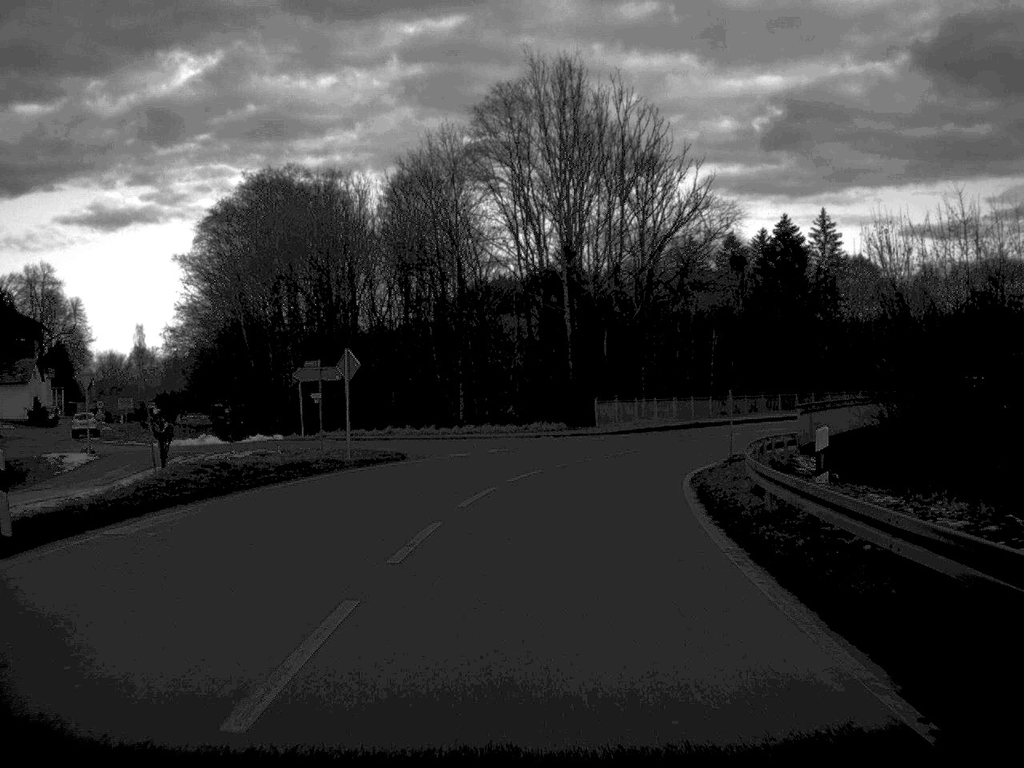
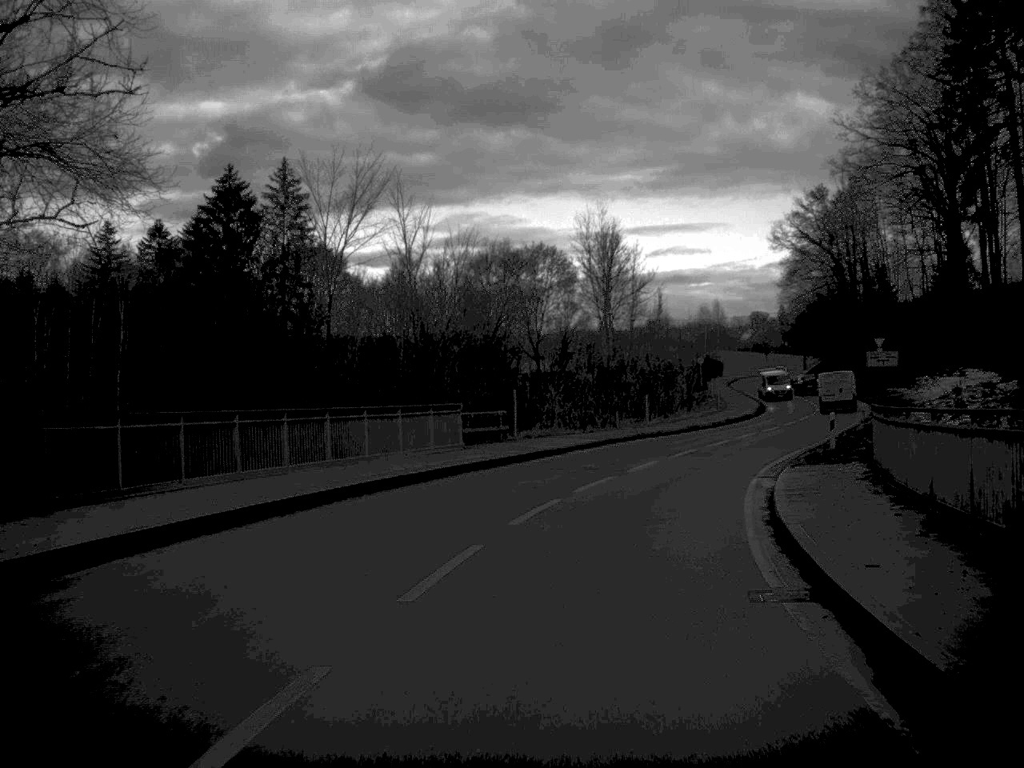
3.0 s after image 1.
(+8.9, +47.9) m; +26°
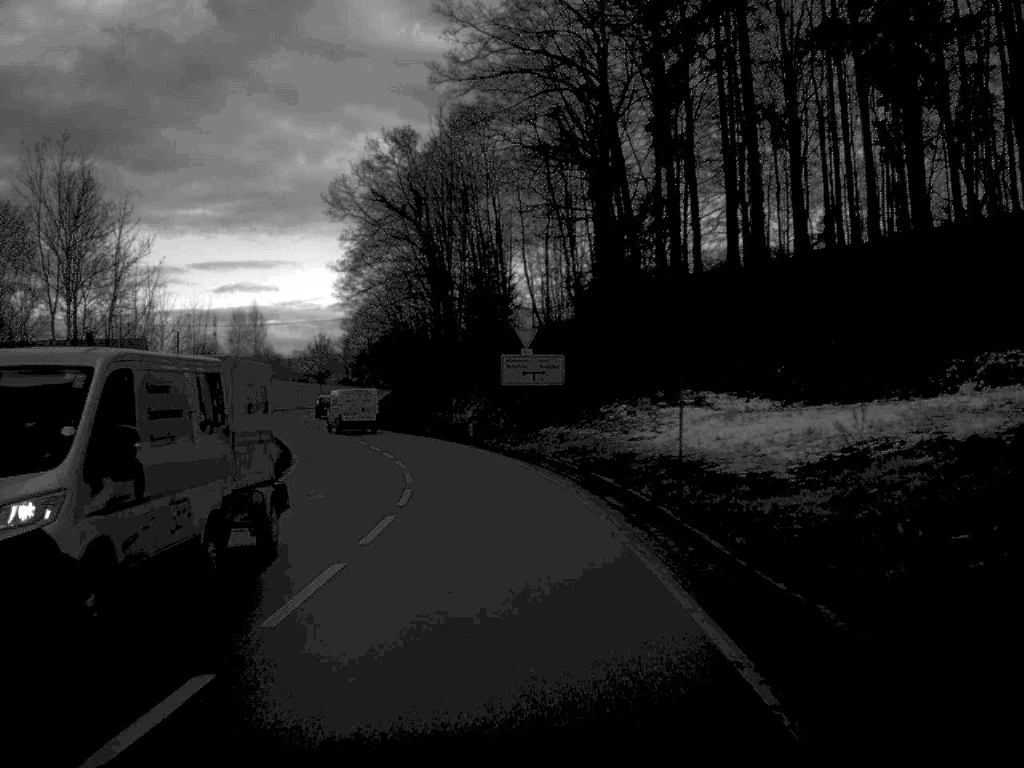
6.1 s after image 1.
(+9.5, +46.5) m; +19°
